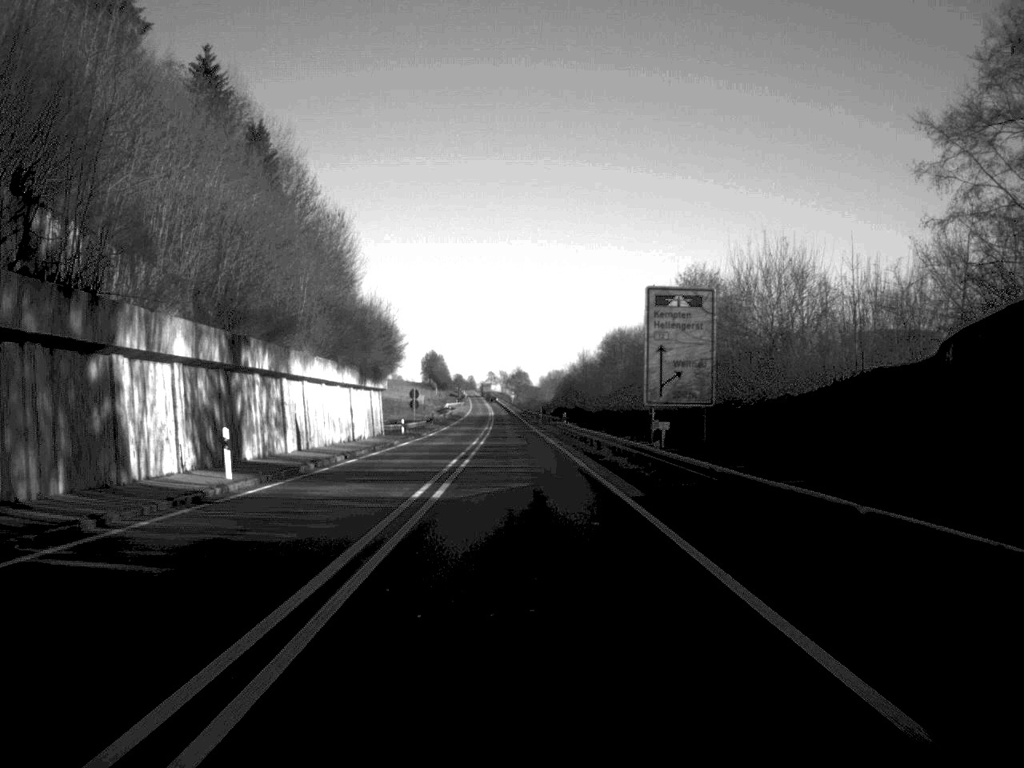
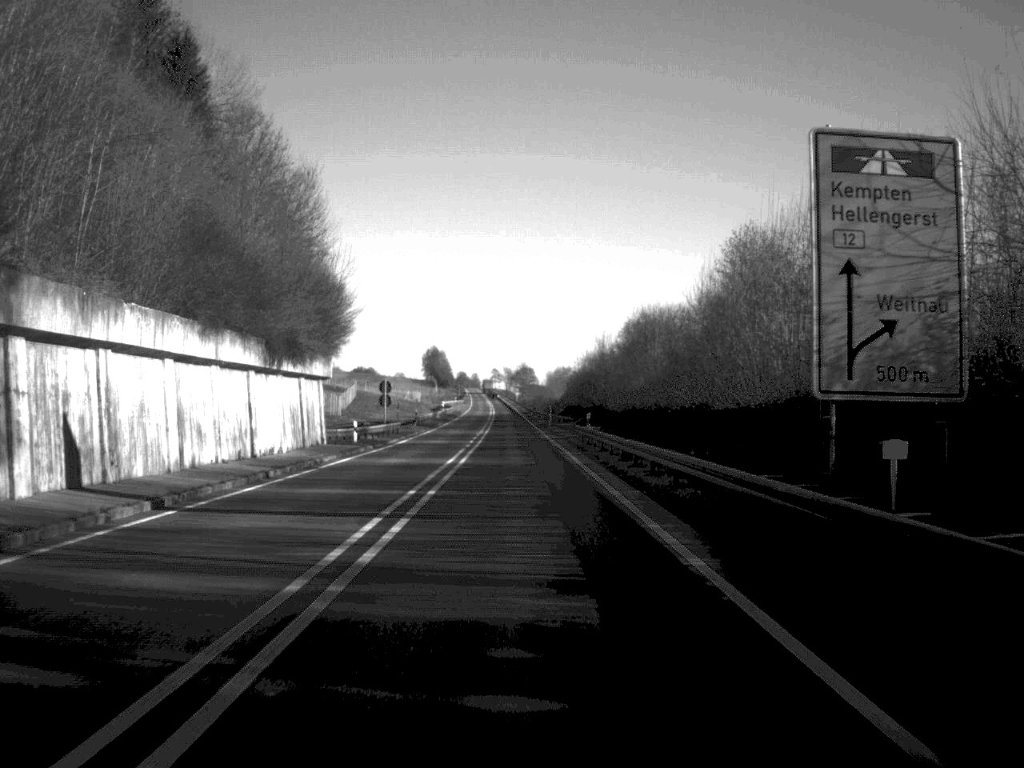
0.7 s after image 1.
(-0.1, +22.9) m; 0°
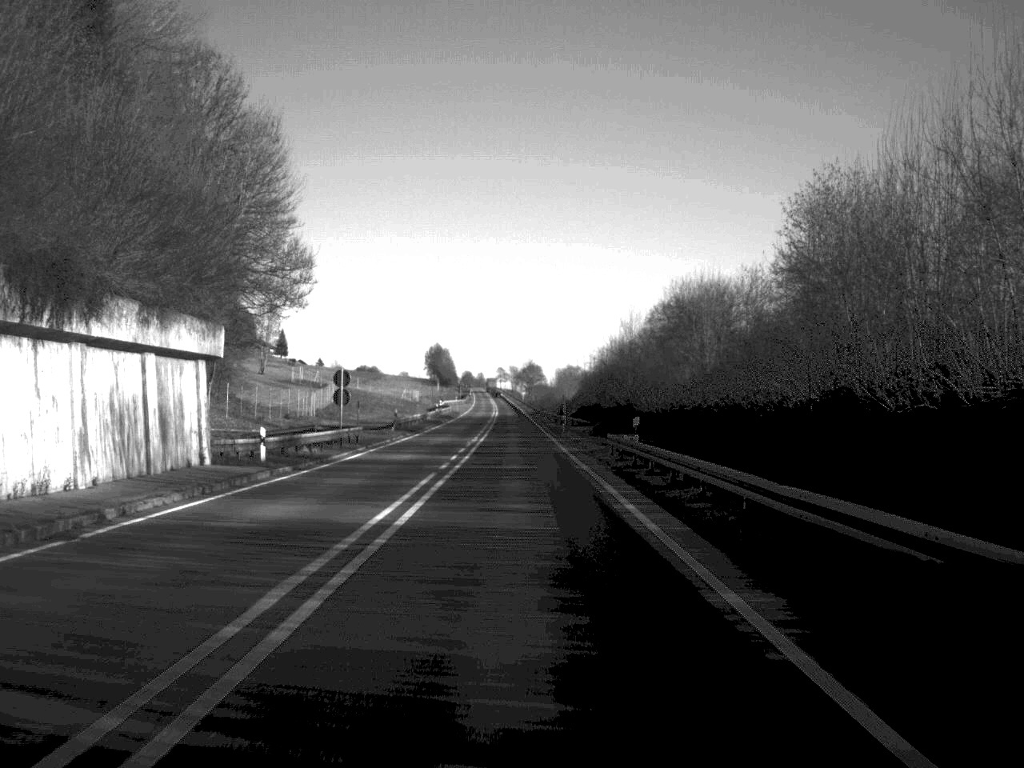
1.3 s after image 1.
(0.0, +19.6) m; 0°
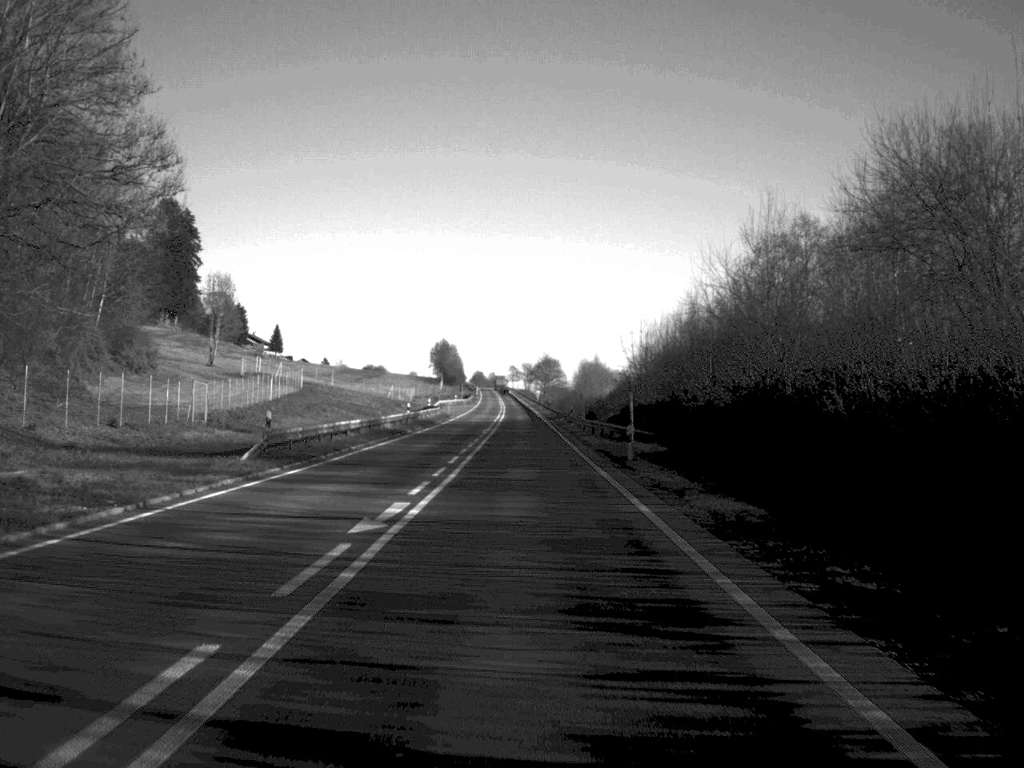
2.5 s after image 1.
(-0.2, +41.0) m; -1°
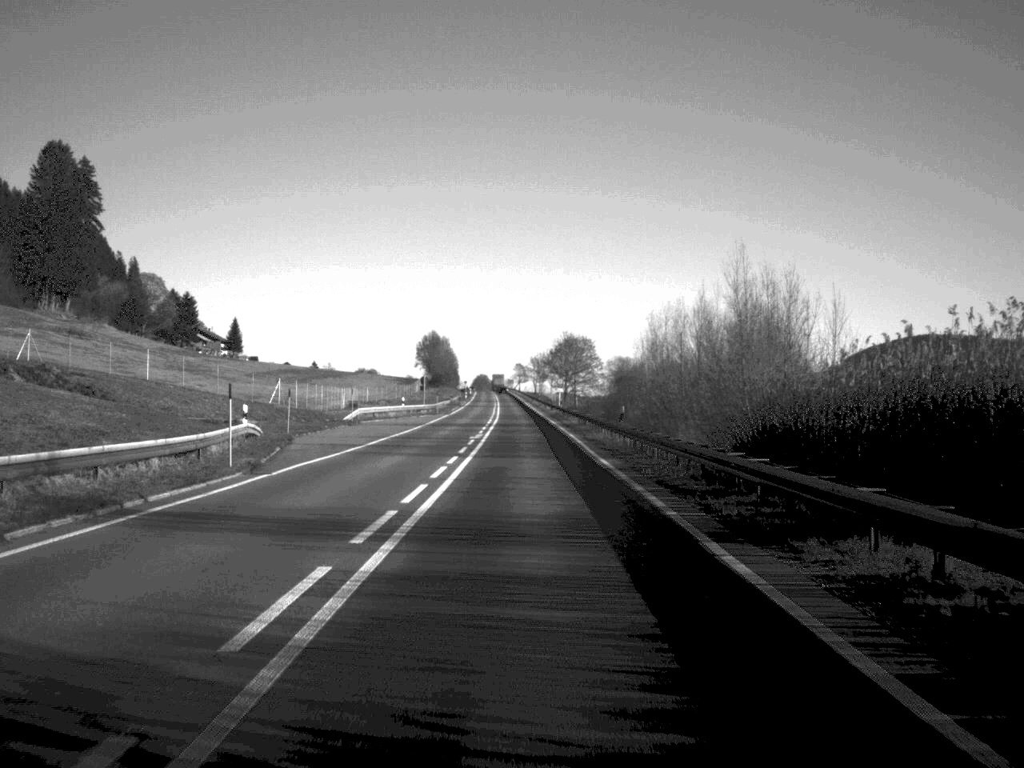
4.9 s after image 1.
(-0.3, +86.3) m; 0°
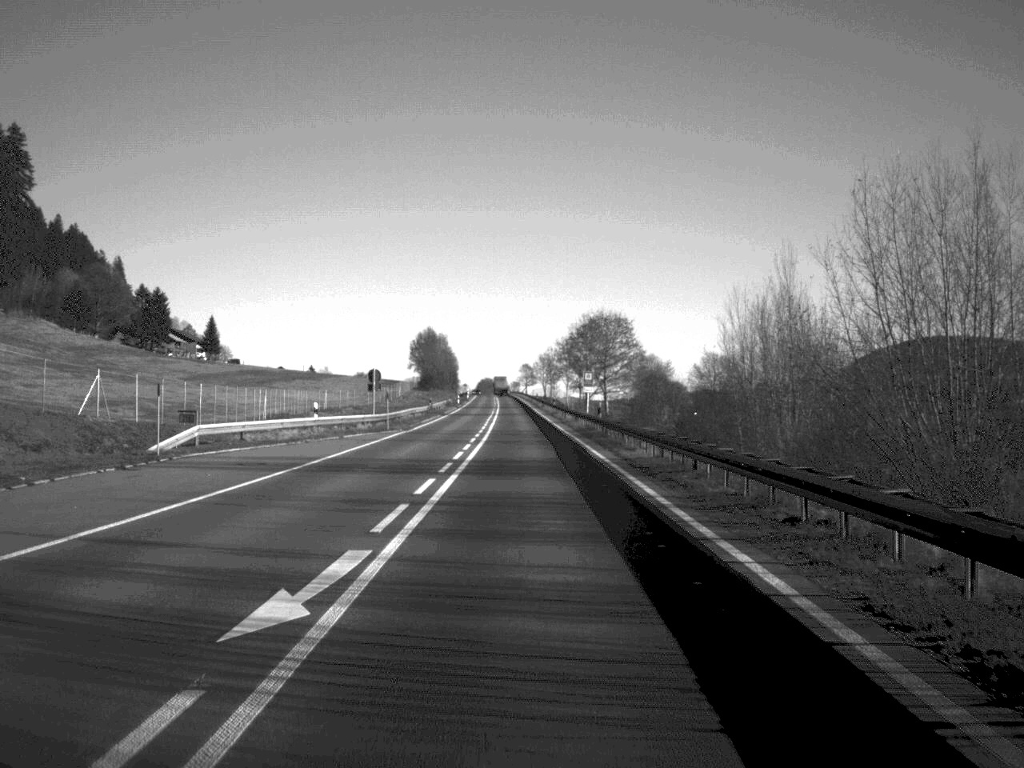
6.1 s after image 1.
(-0.1, +40.5) m; 0°
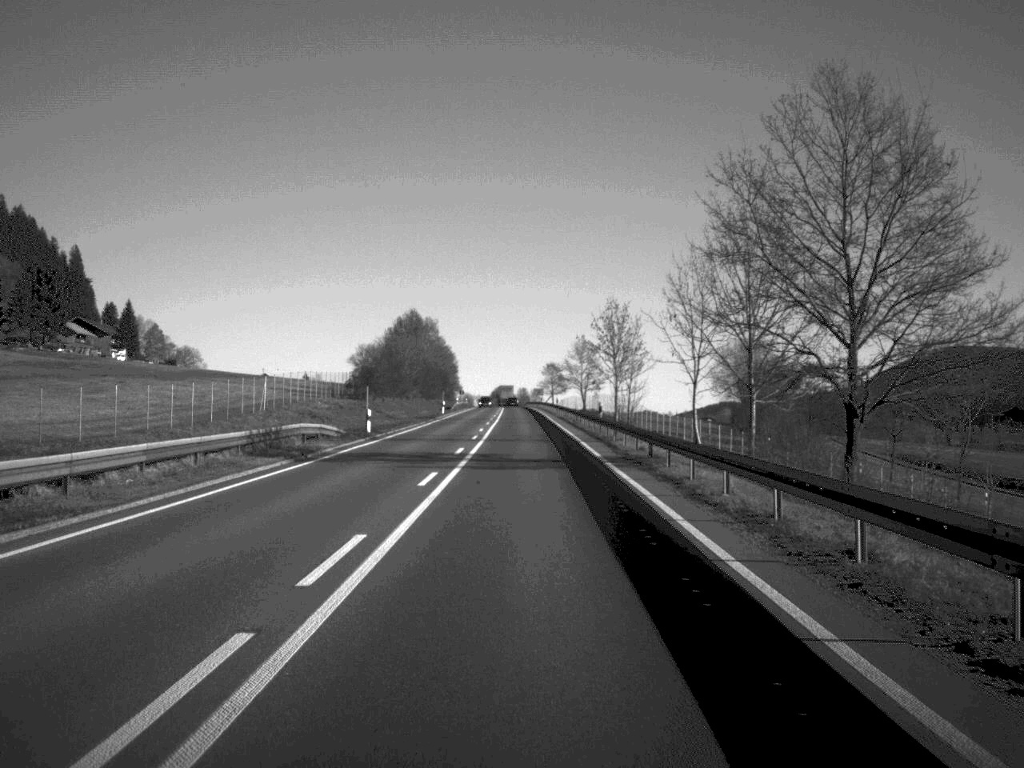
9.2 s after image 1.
(-0.7, +99.1) m; -1°
